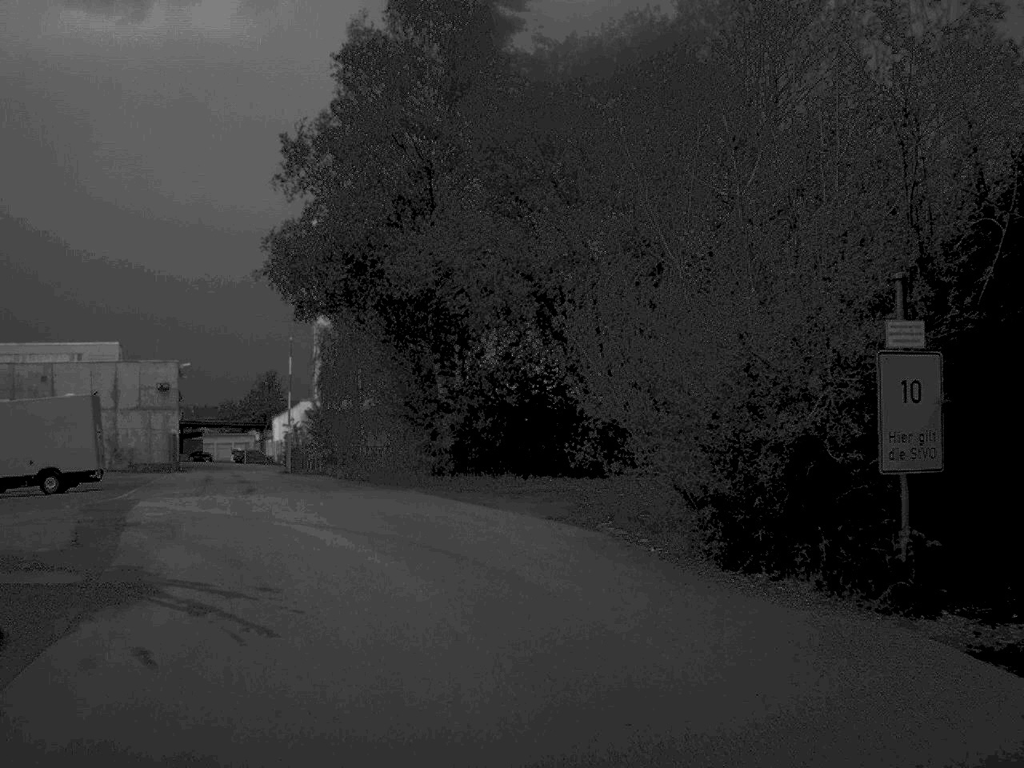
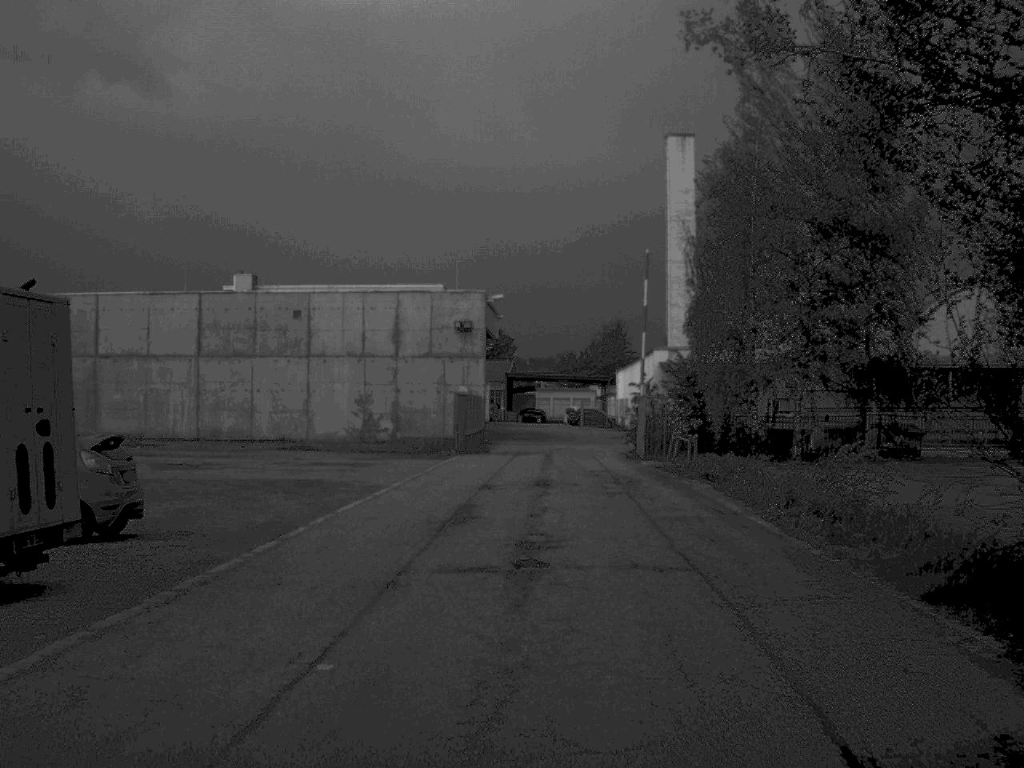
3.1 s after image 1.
(-4.6, +25.3) m; -15°
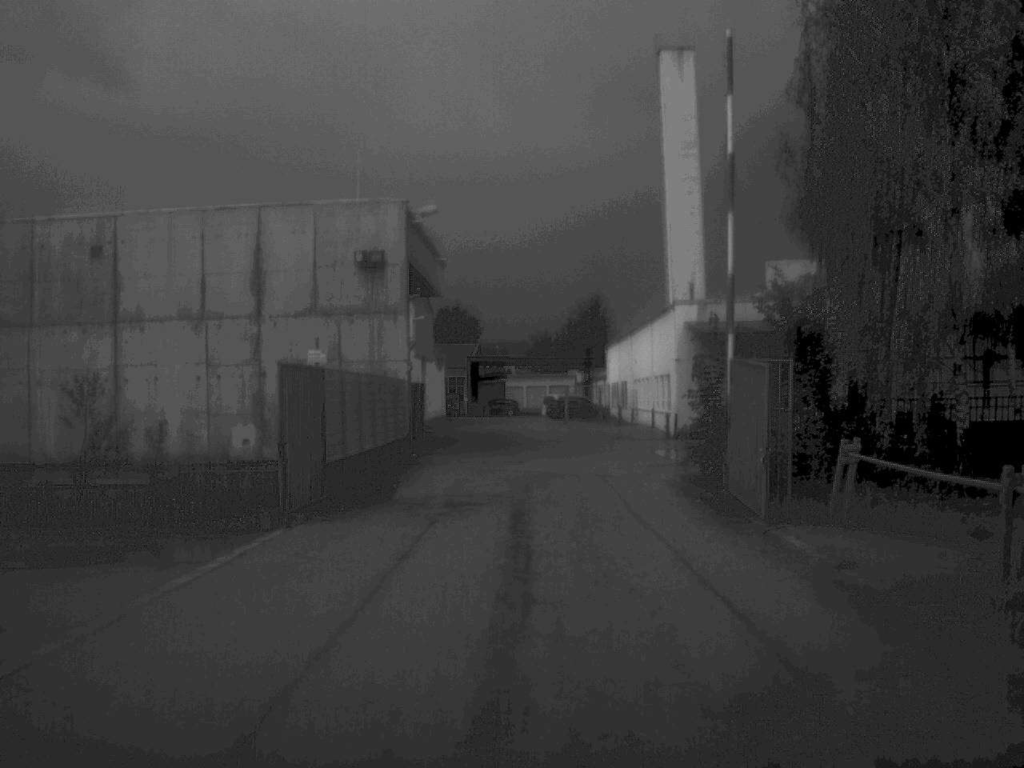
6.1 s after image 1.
(+0.4, +27.3) m; +1°
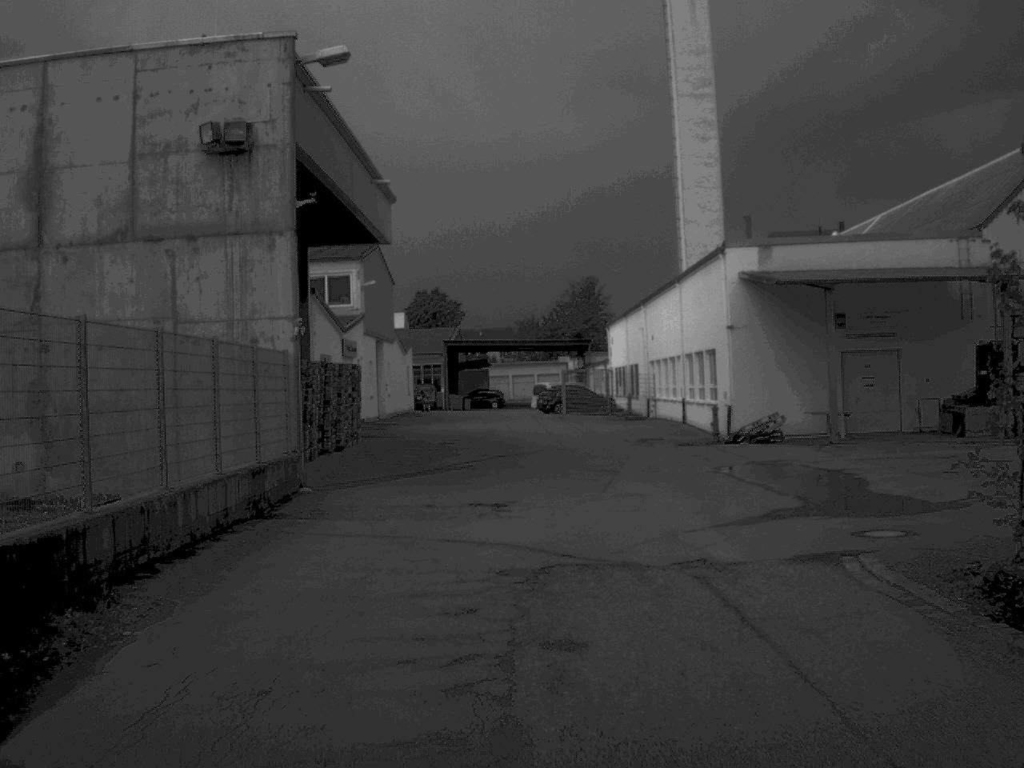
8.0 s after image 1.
(0.0, +17.1) m; +1°
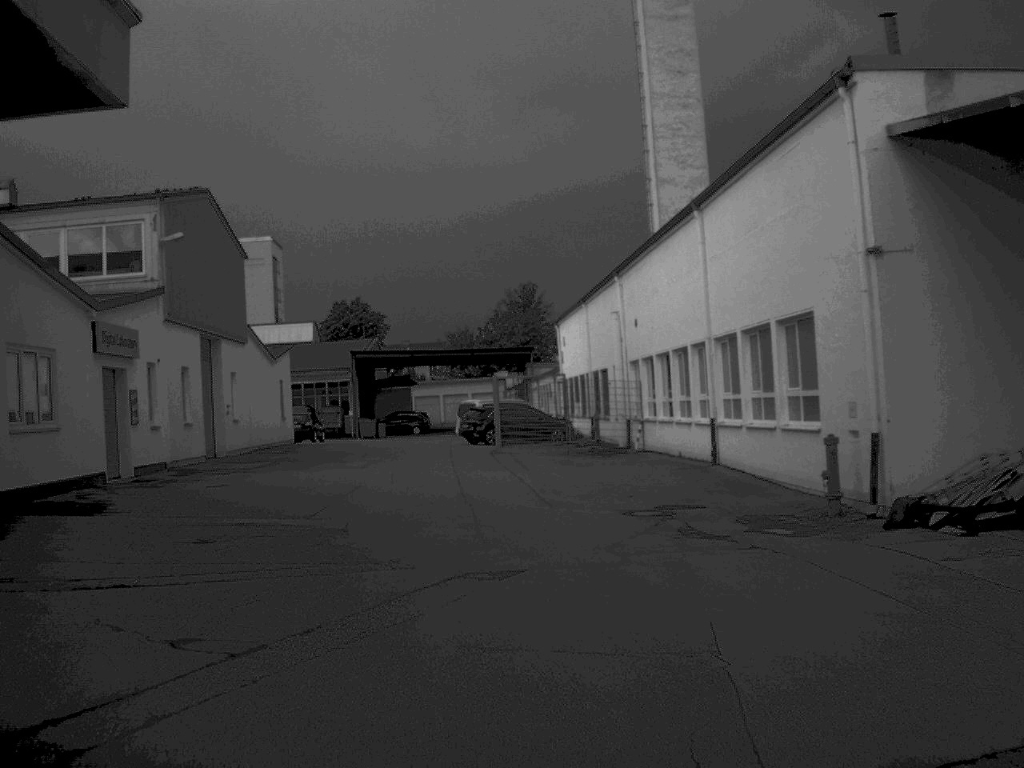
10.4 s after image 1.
(+0.7, +21.6) m; +3°
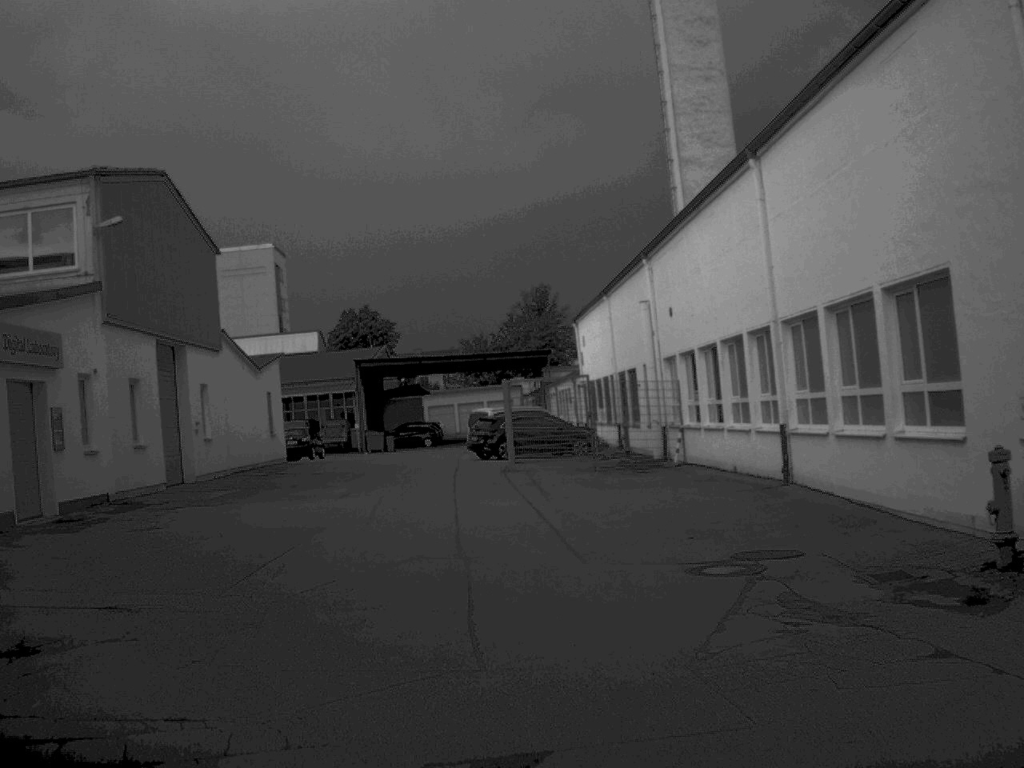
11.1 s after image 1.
(0.0, +5.9) m; -1°
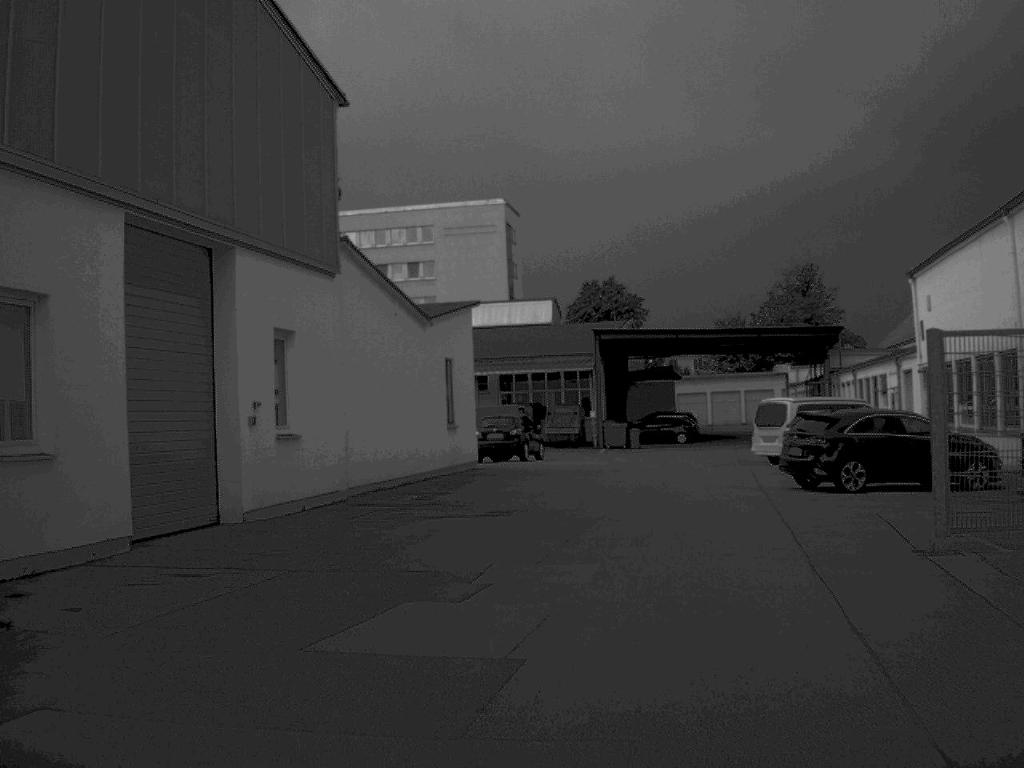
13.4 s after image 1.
(-1.9, +18.0) m; -11°
